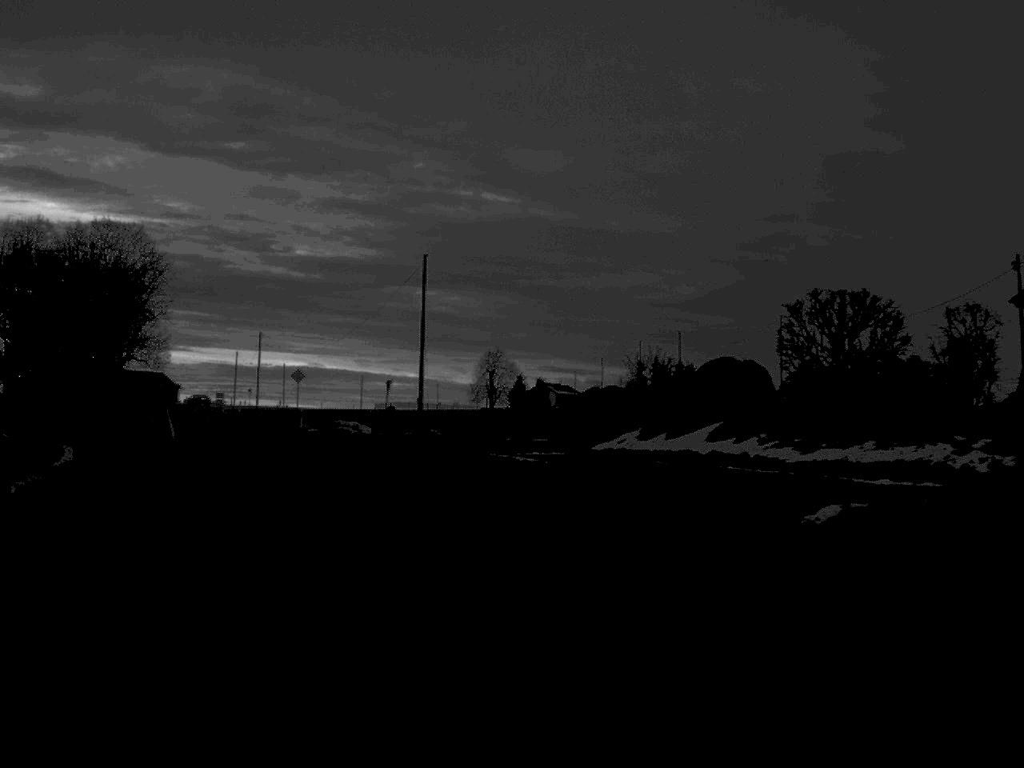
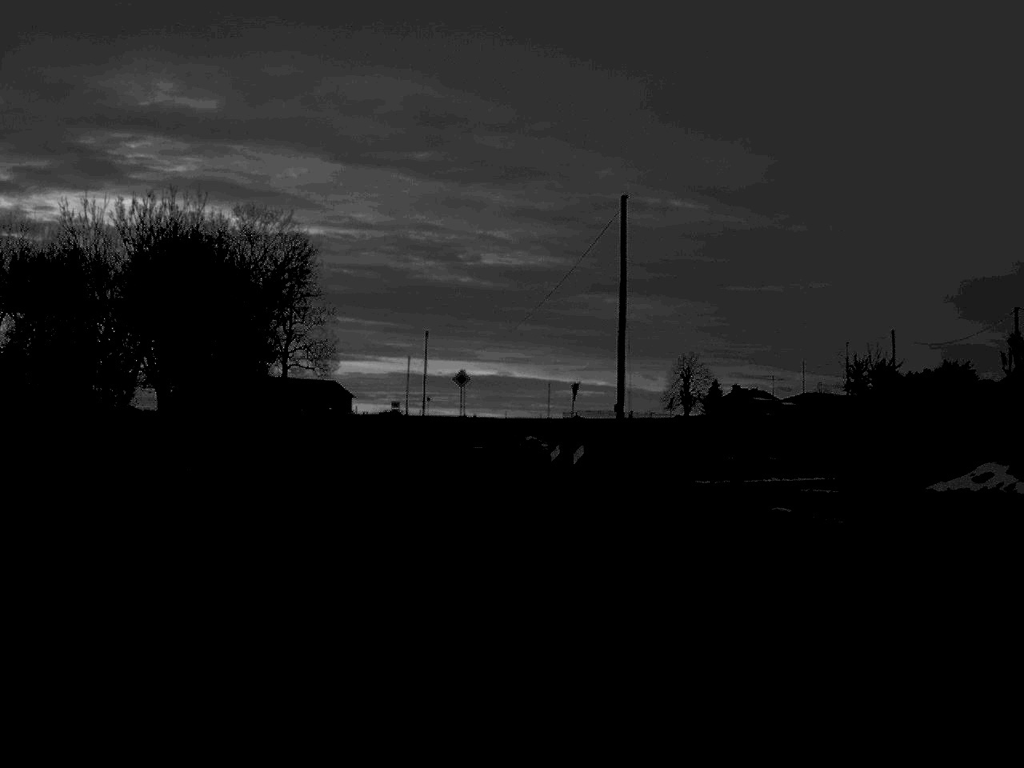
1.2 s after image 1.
(-1.1, +13.9) m; -8°
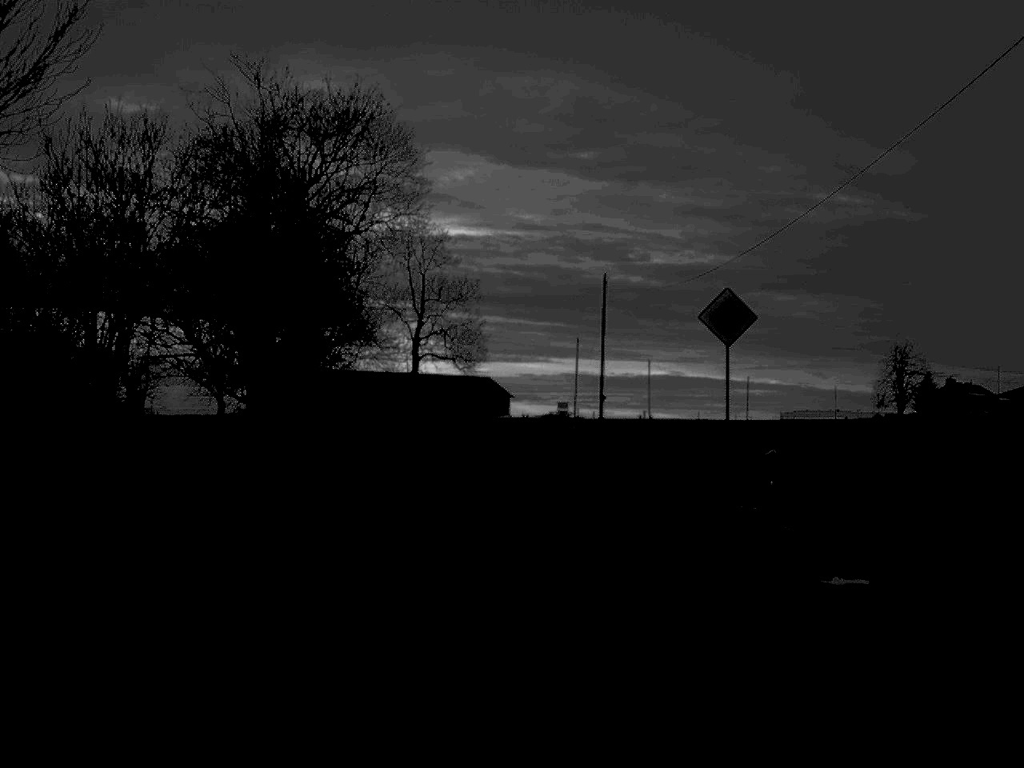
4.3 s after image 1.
(-2.8, +37.2) m; -7°
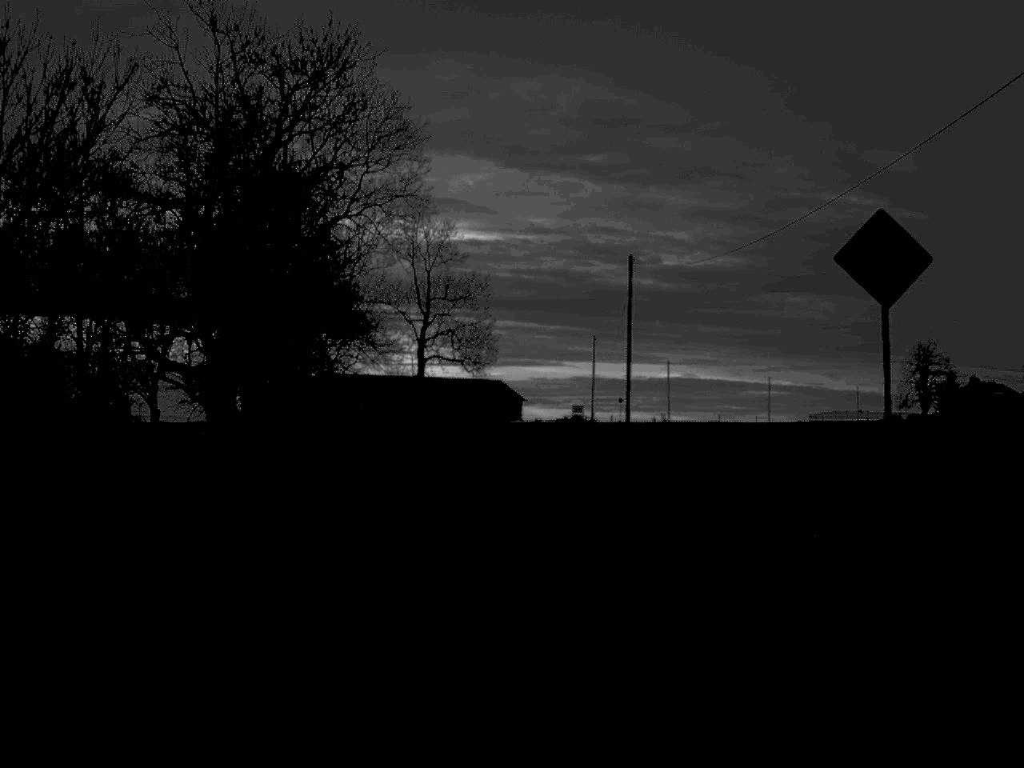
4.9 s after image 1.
(0.0, +7.2) m; -1°
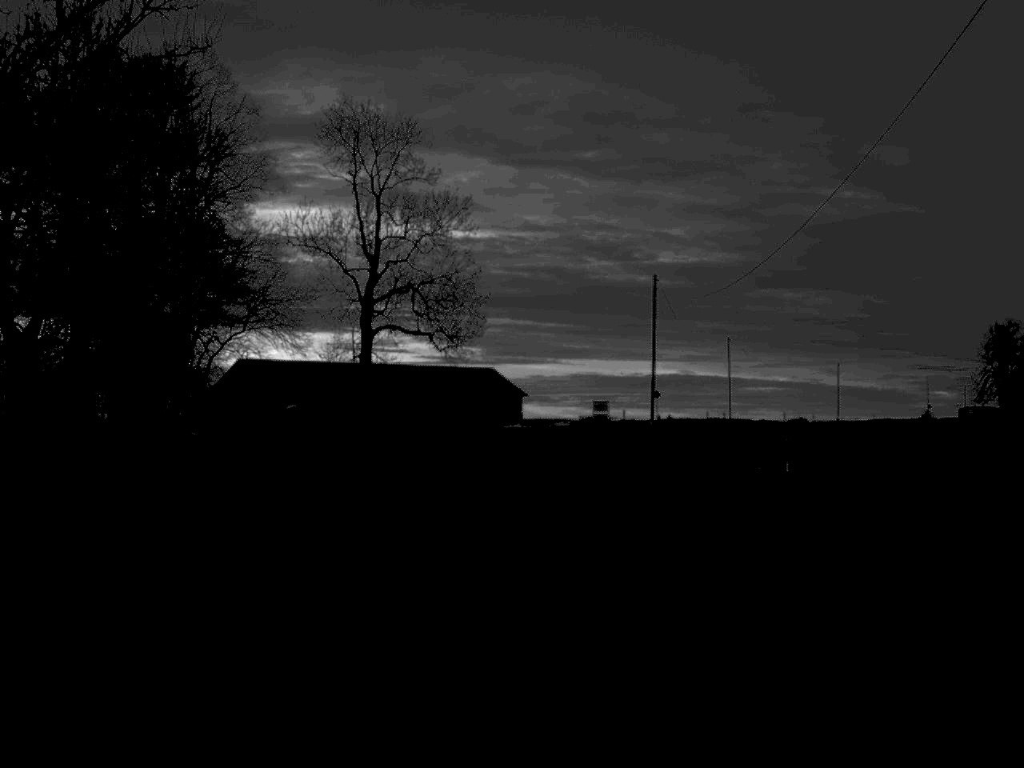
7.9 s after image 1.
(-0.2, +40.3) m; 0°
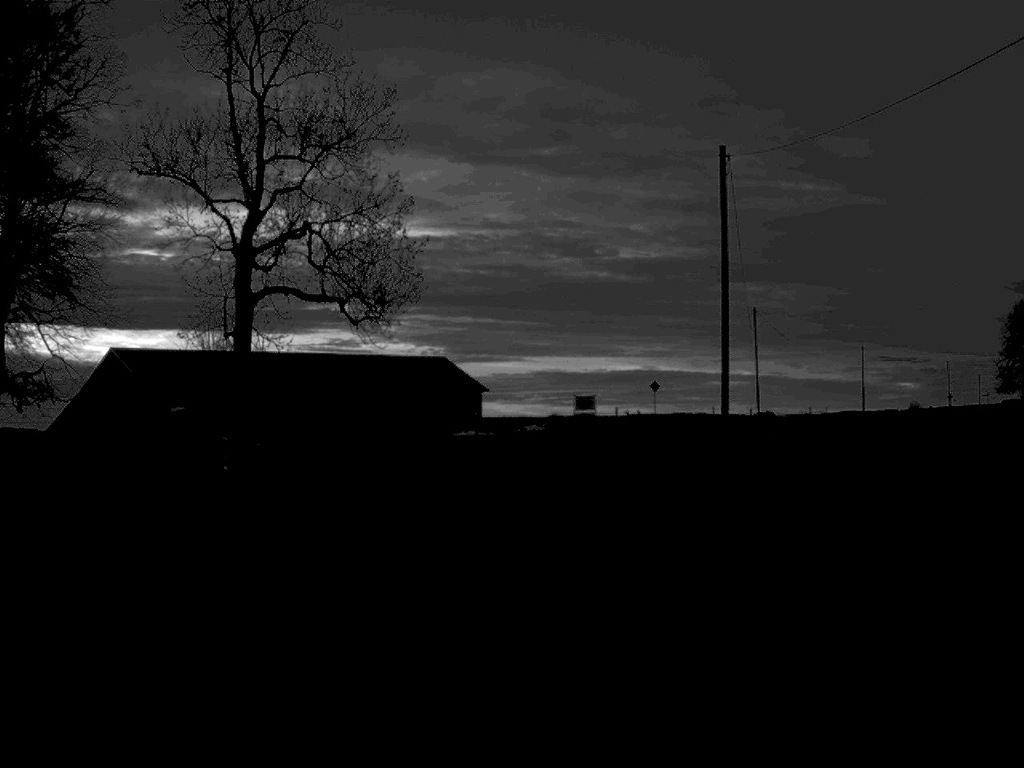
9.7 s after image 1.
(+0.2, +24.3) m; +2°
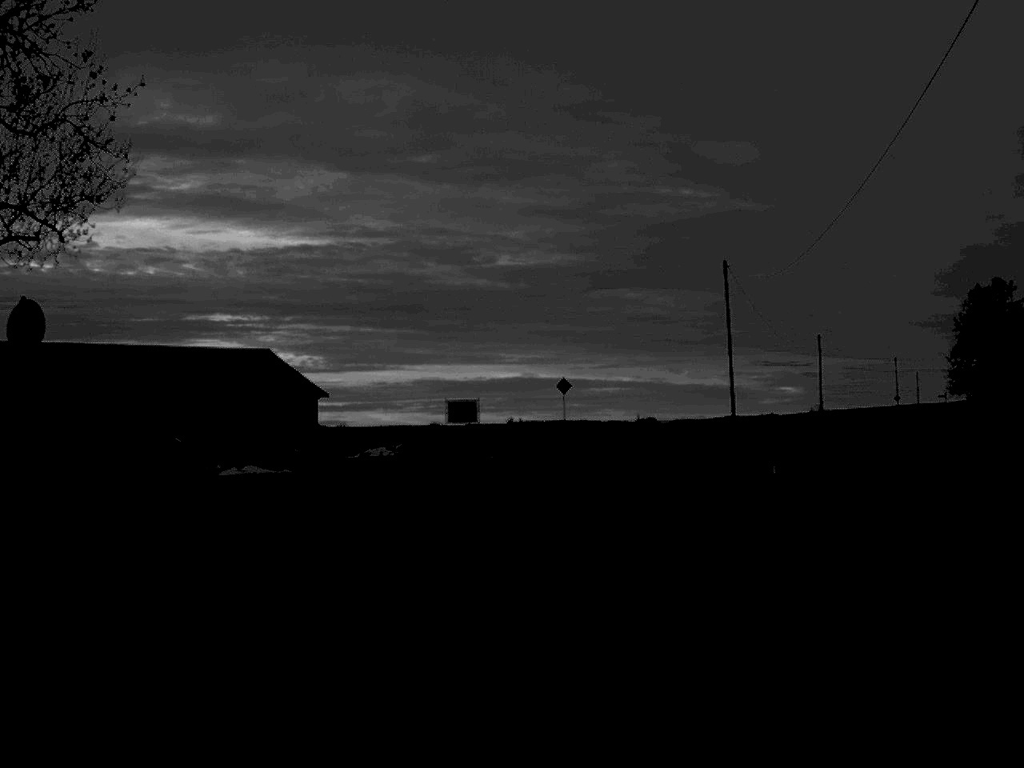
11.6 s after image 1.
(+1.2, +26.2) m; +5°
